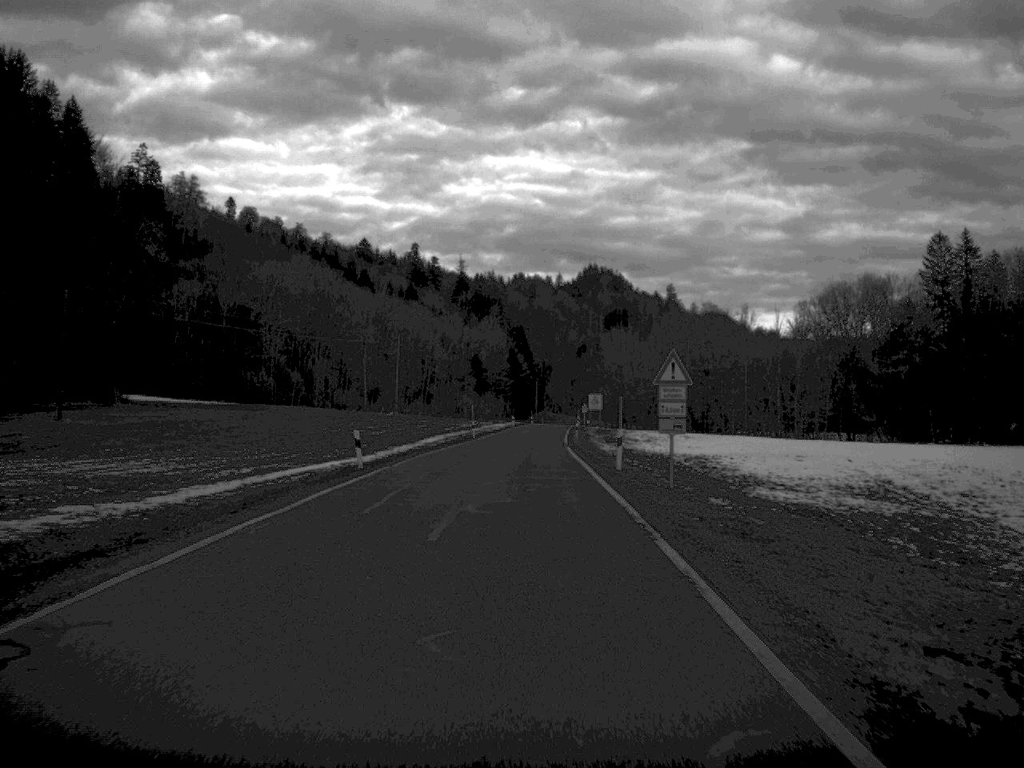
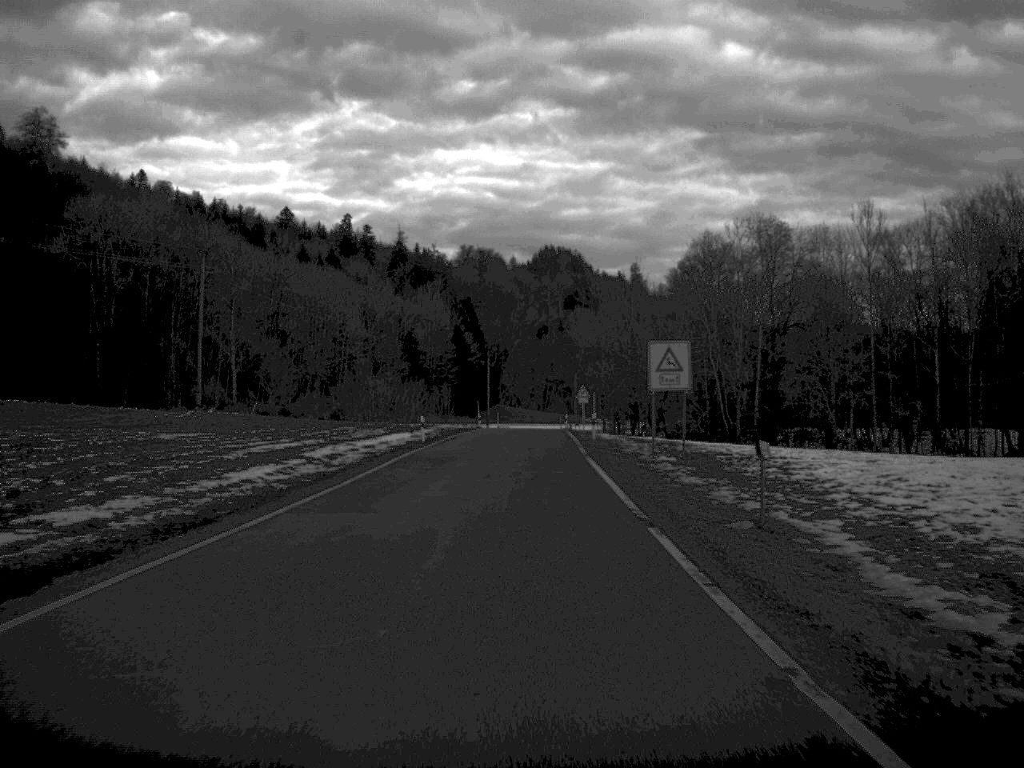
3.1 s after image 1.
(+1.0, +82.5) m; +2°
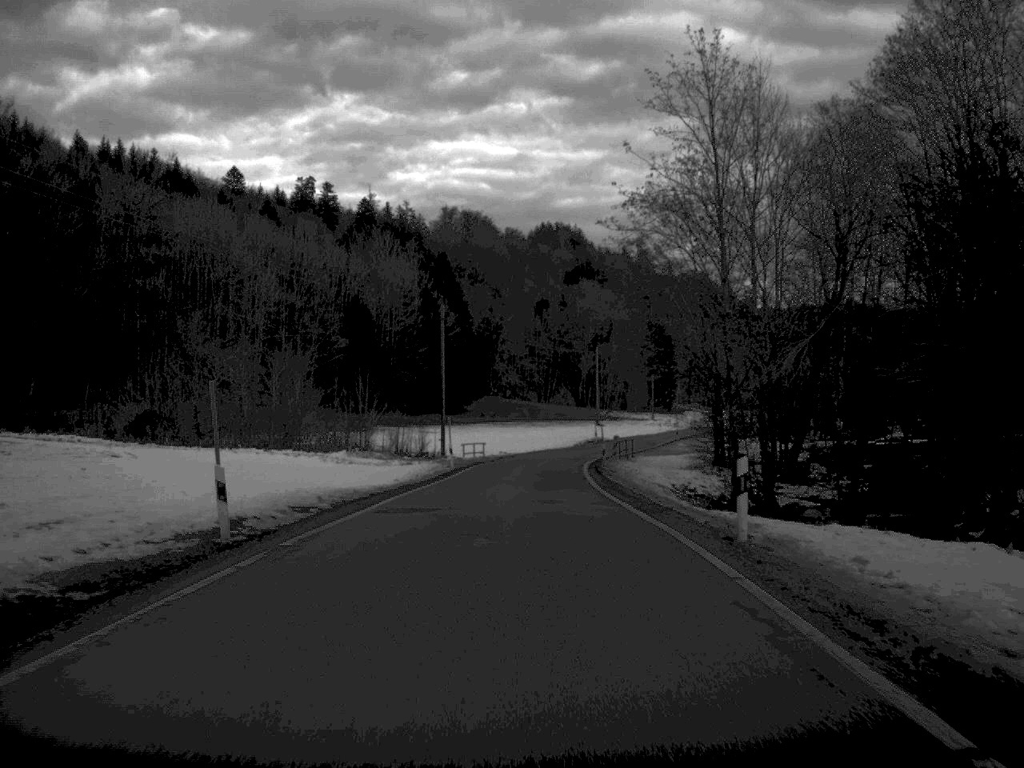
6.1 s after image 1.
(+0.2, +79.6) m; 0°
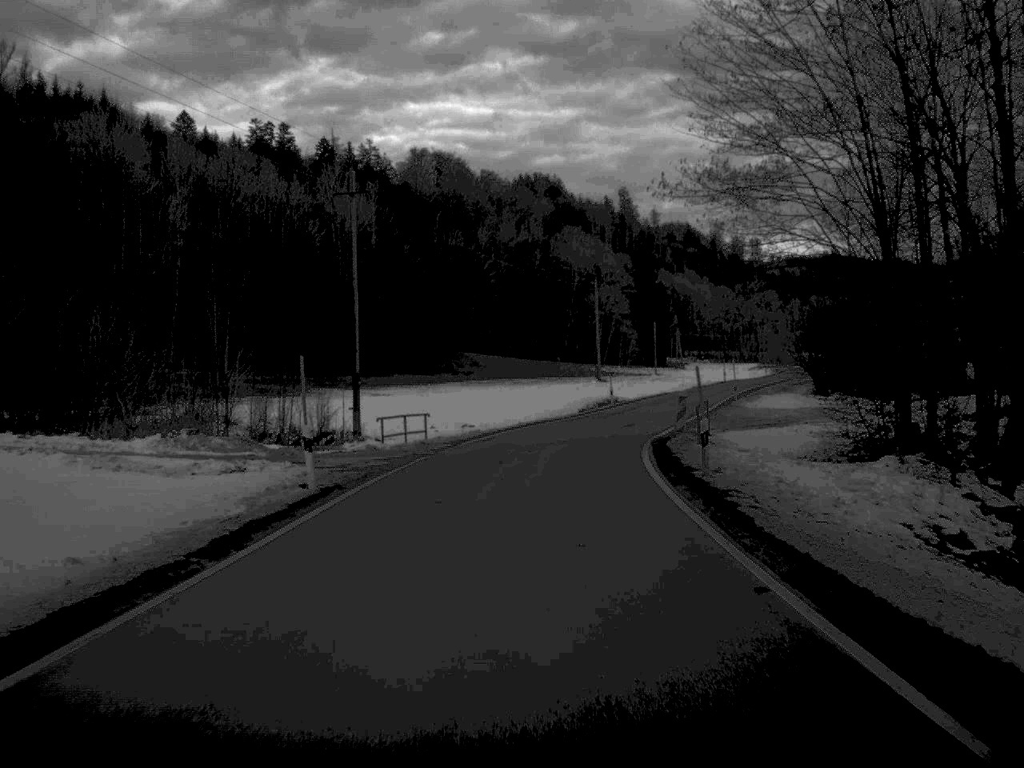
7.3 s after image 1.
(0.0, +34.3) m; +1°
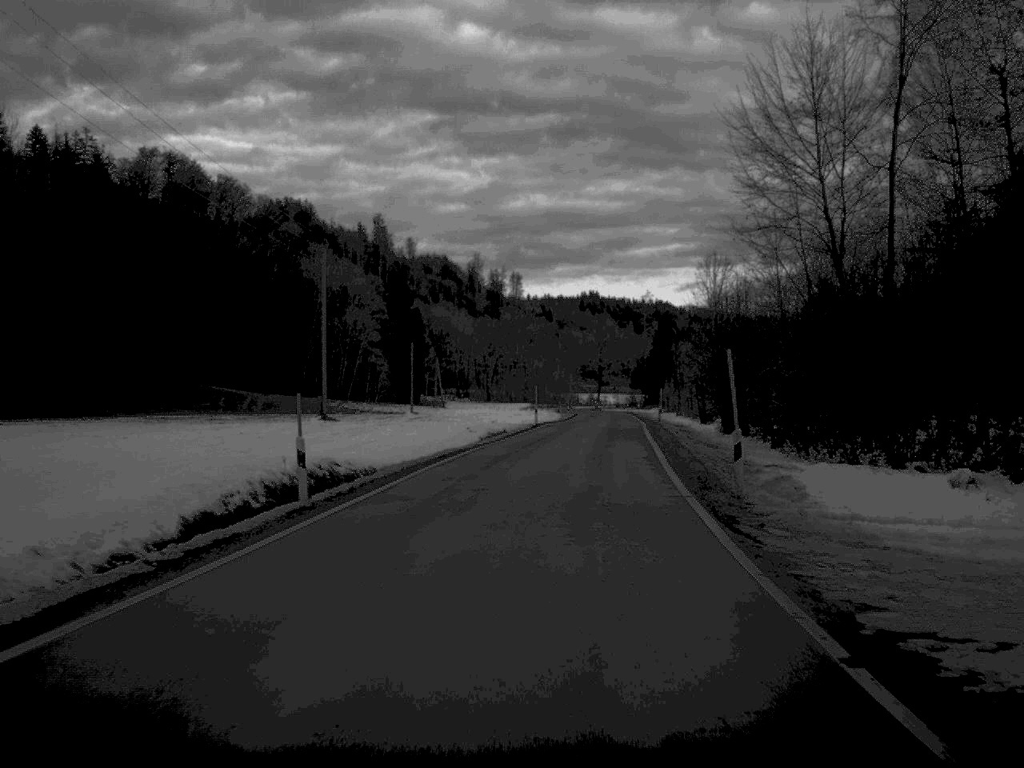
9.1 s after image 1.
(+4.2, +47.4) m; +11°
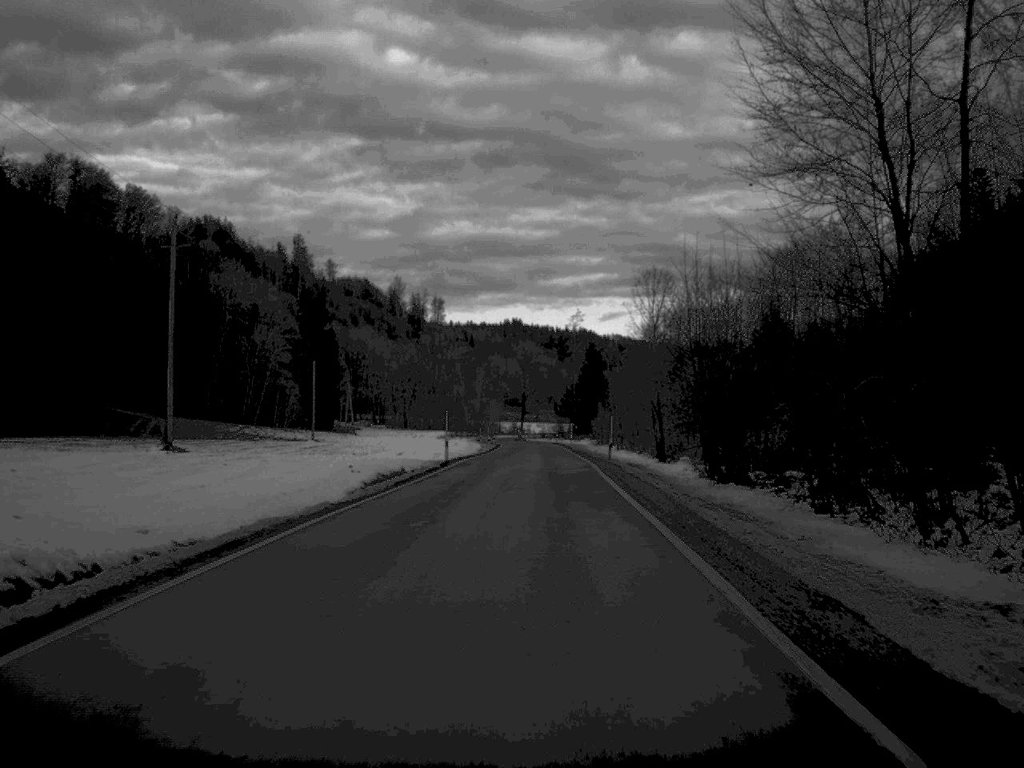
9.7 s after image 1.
(+0.6, +16.8) m; +3°
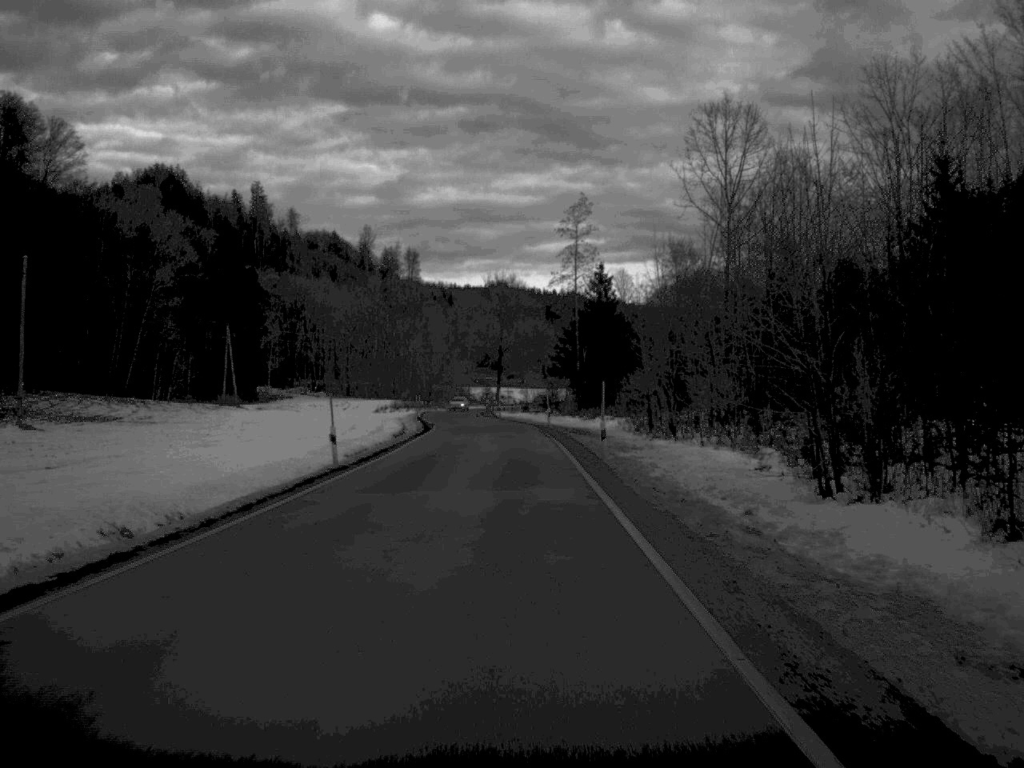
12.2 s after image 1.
(+1.1, +71.2) m; 0°
